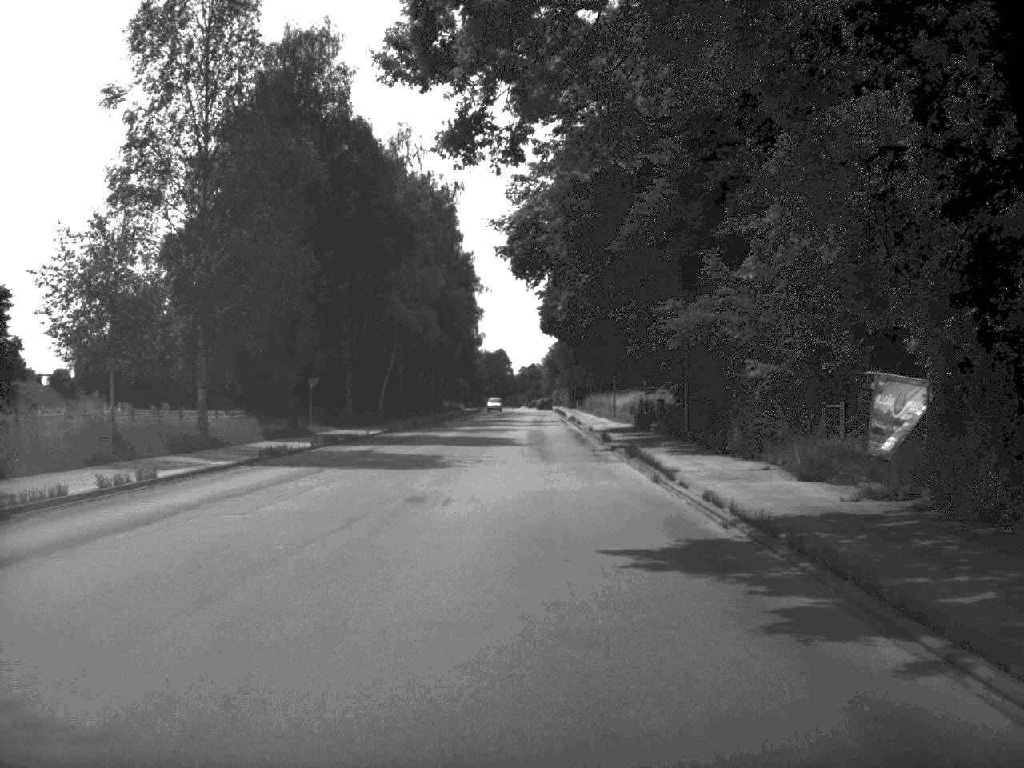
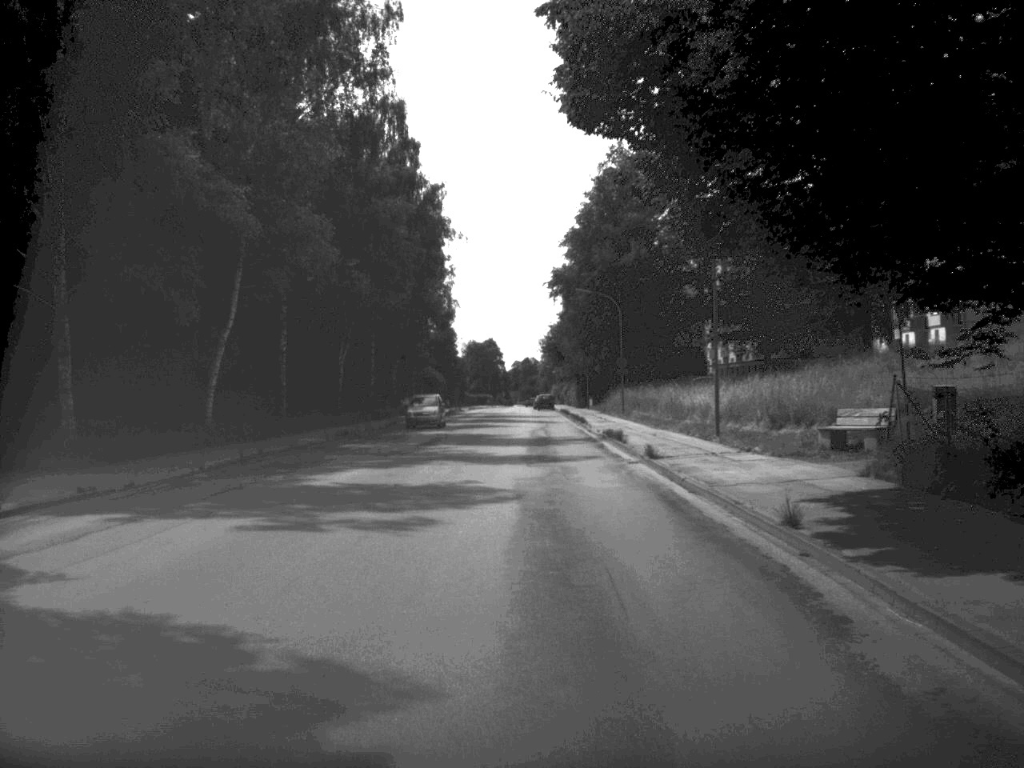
(+0.2, +44.5) m; 0°
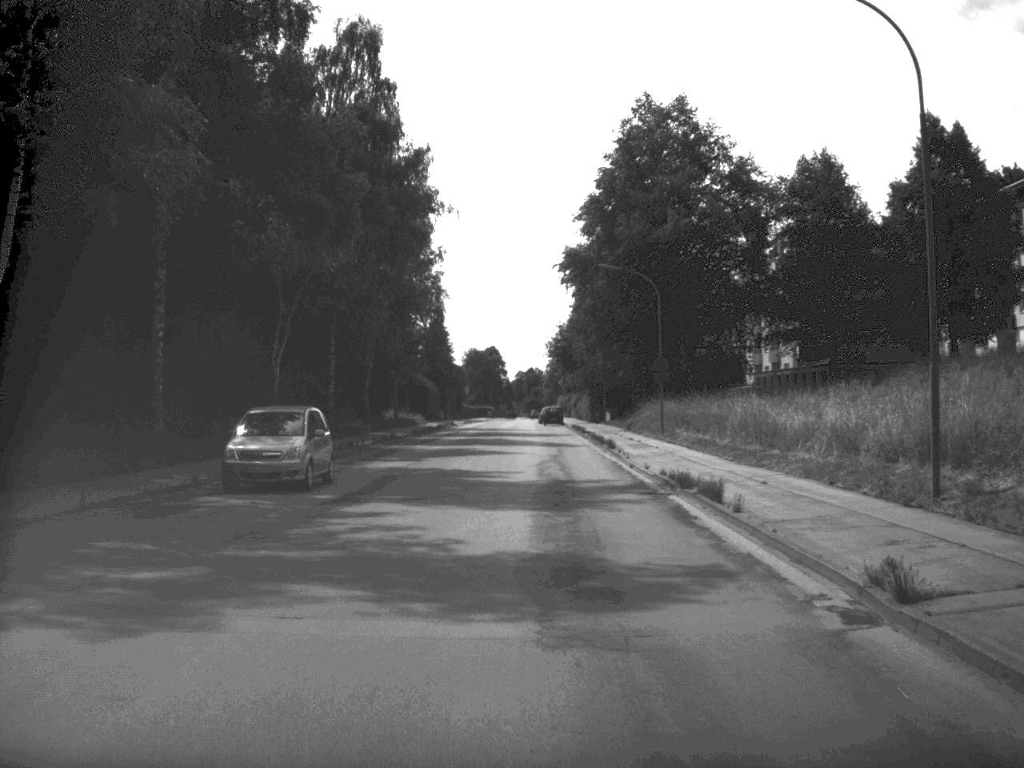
(0.0, +18.4) m; 0°
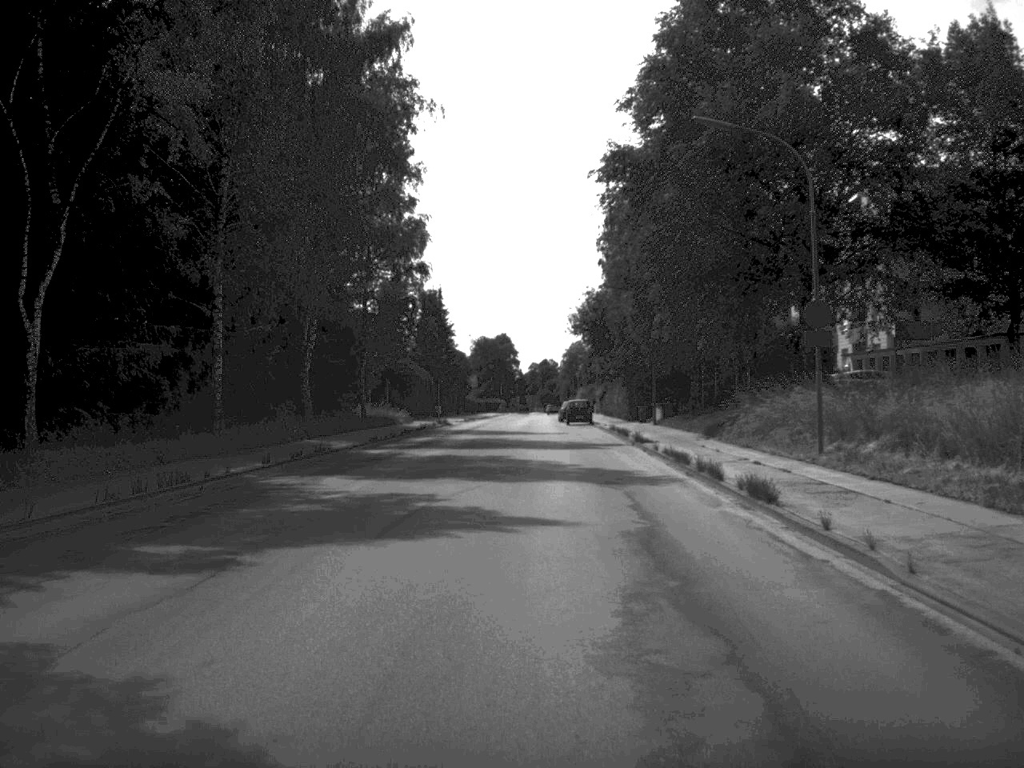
(-0.2, +25.8) m; -1°
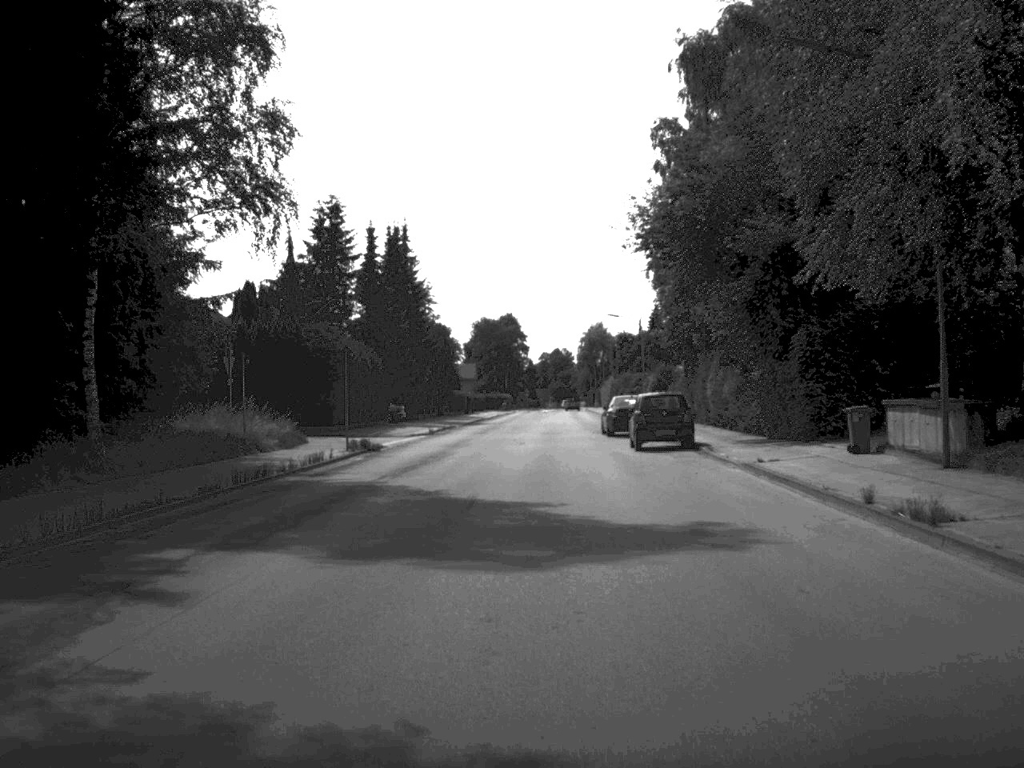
(-0.2, +43.6) m; -1°
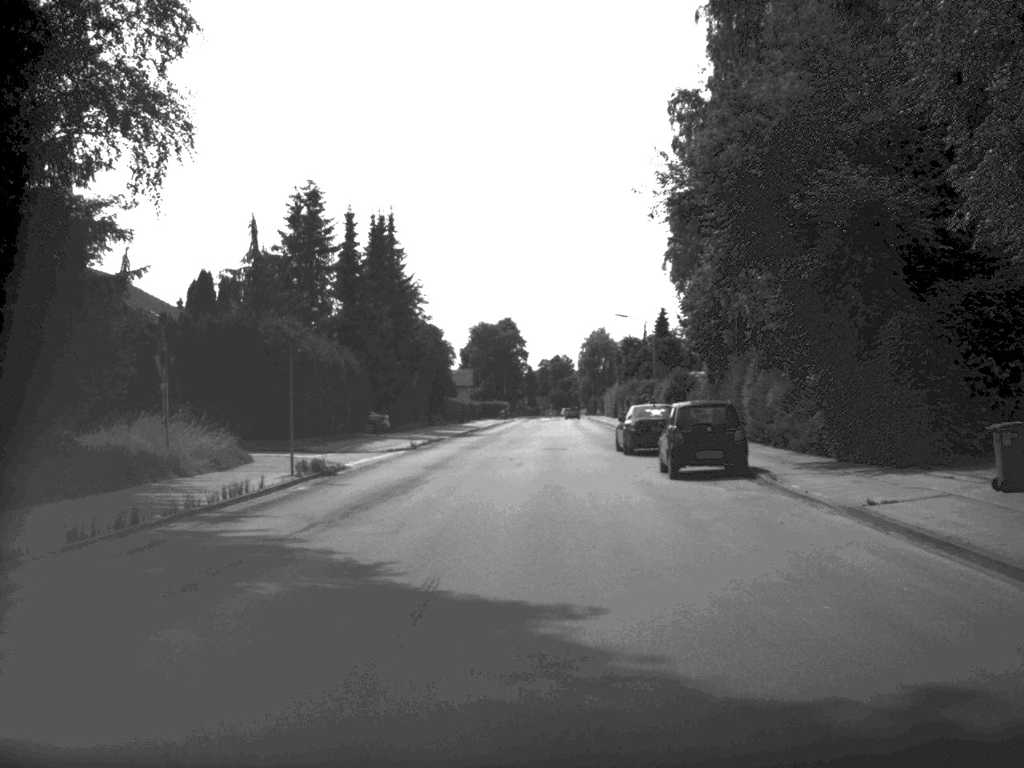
(0.0, +8.2) m; 0°
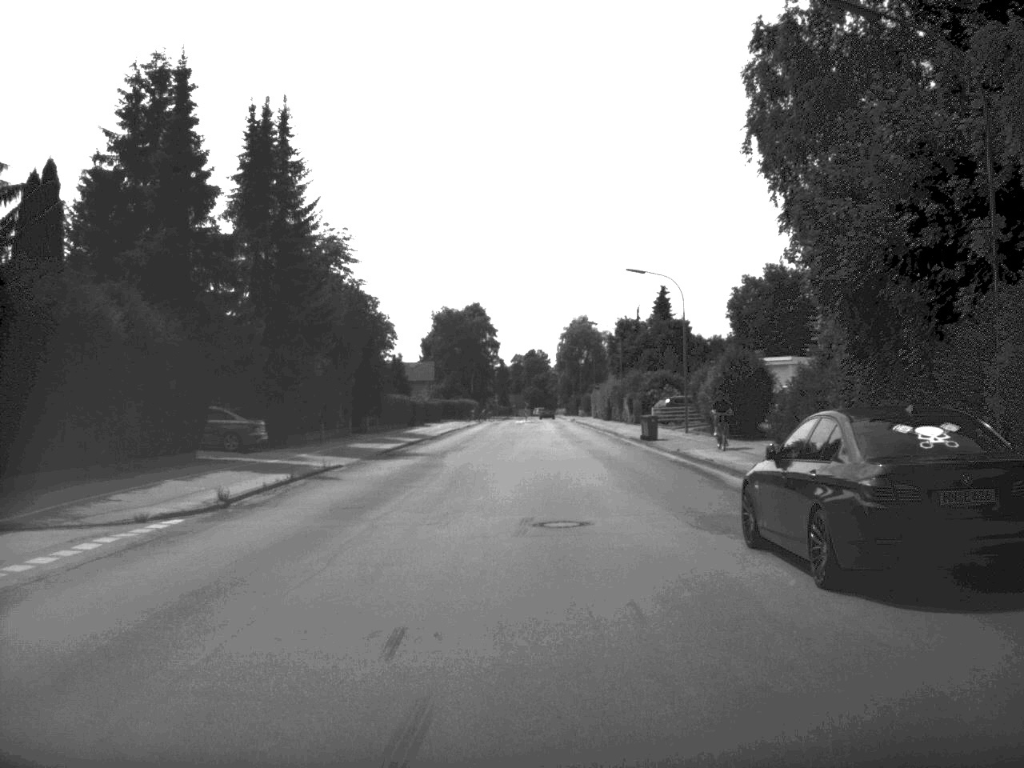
(+0.2, +26.8) m; +1°
